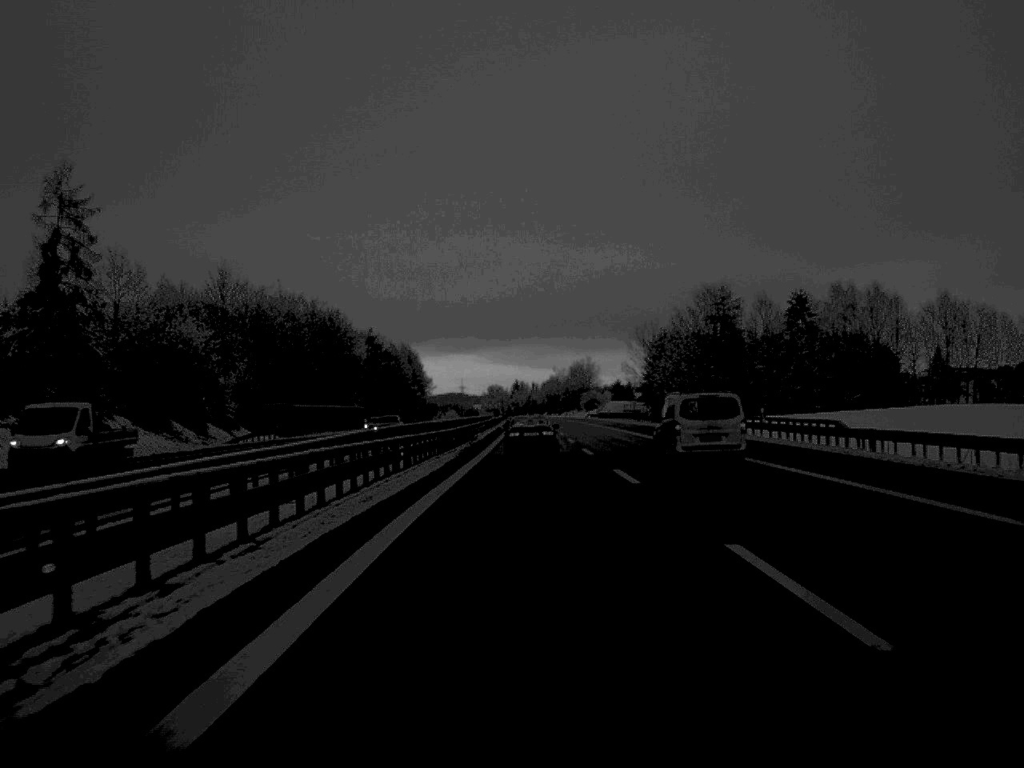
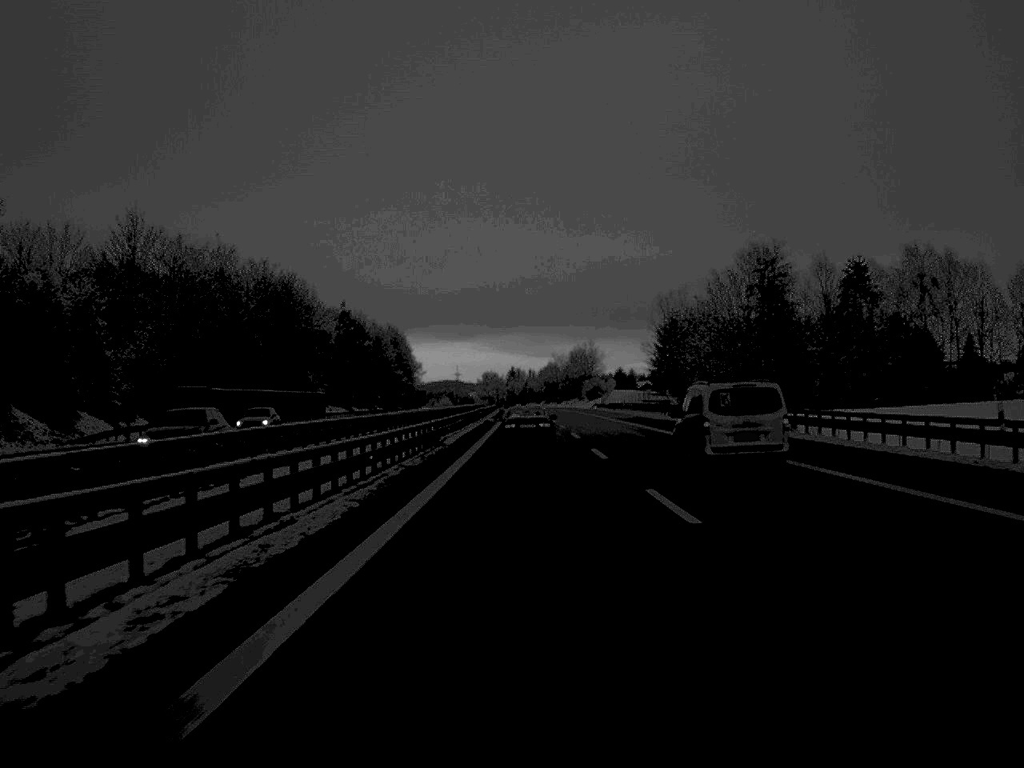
(0.0, +27.6) m; 0°
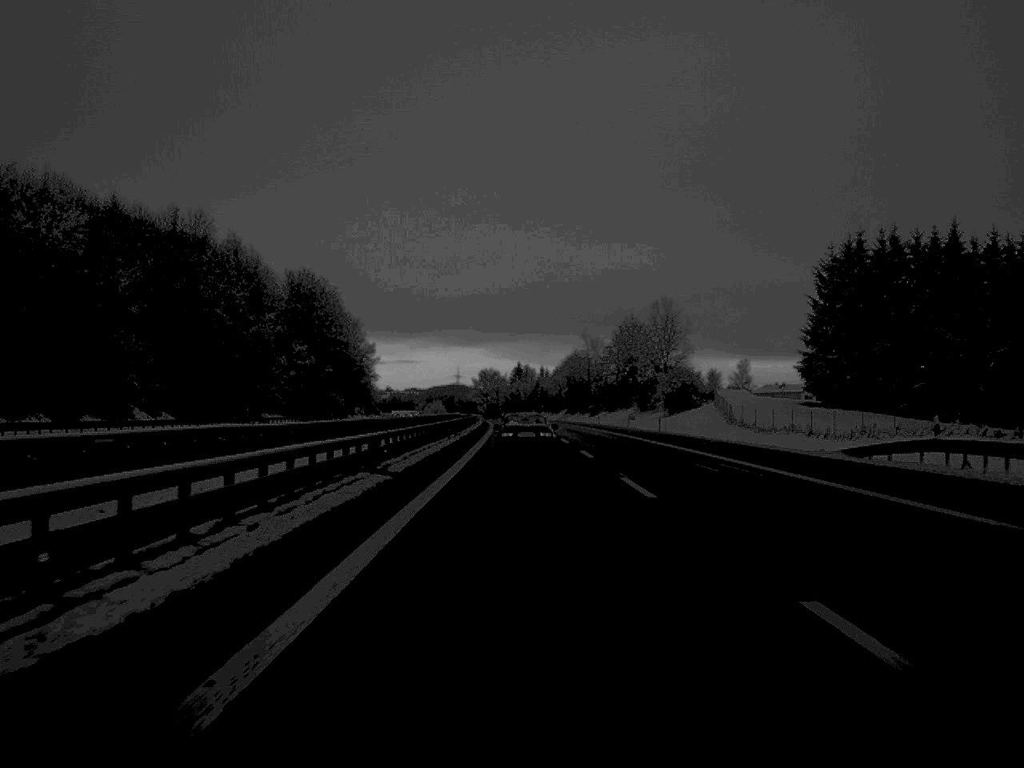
(-0.5, +137.5) m; 0°
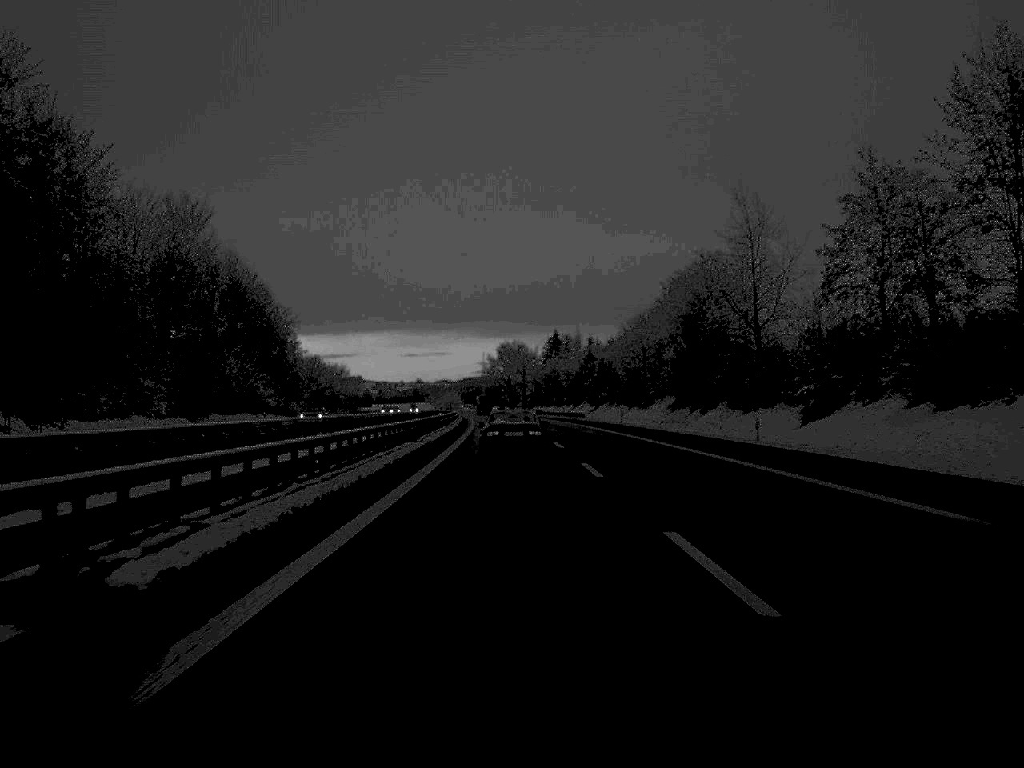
(-1.6, +138.1) m; -2°
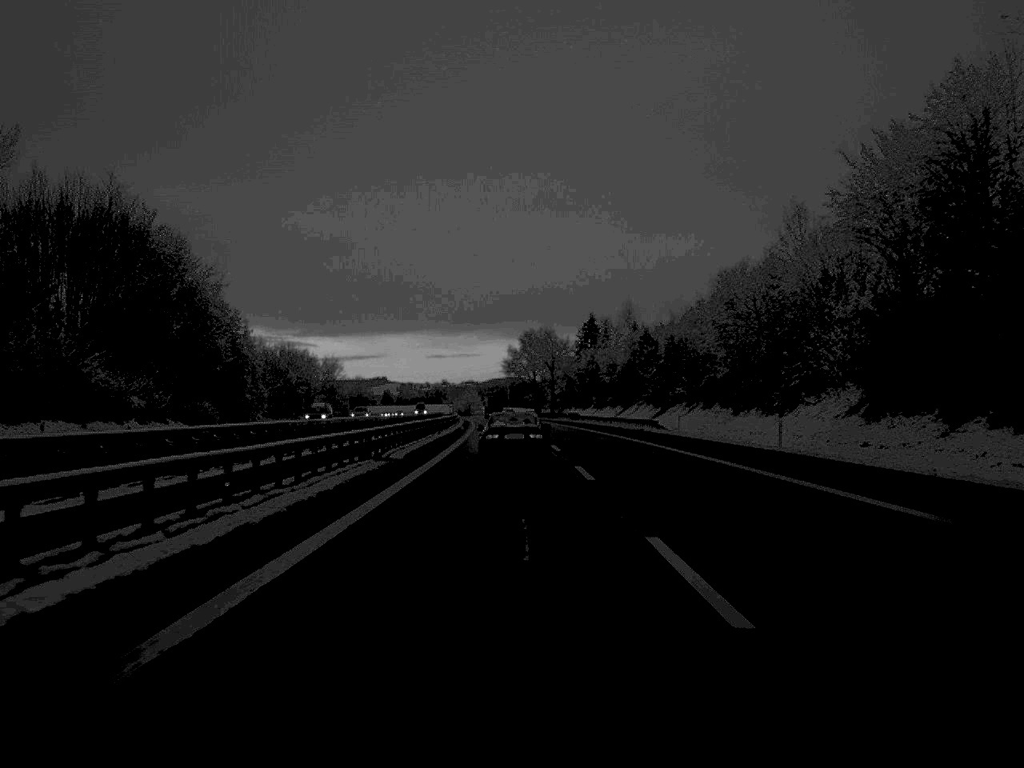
(-0.5, +54.1) m; -1°
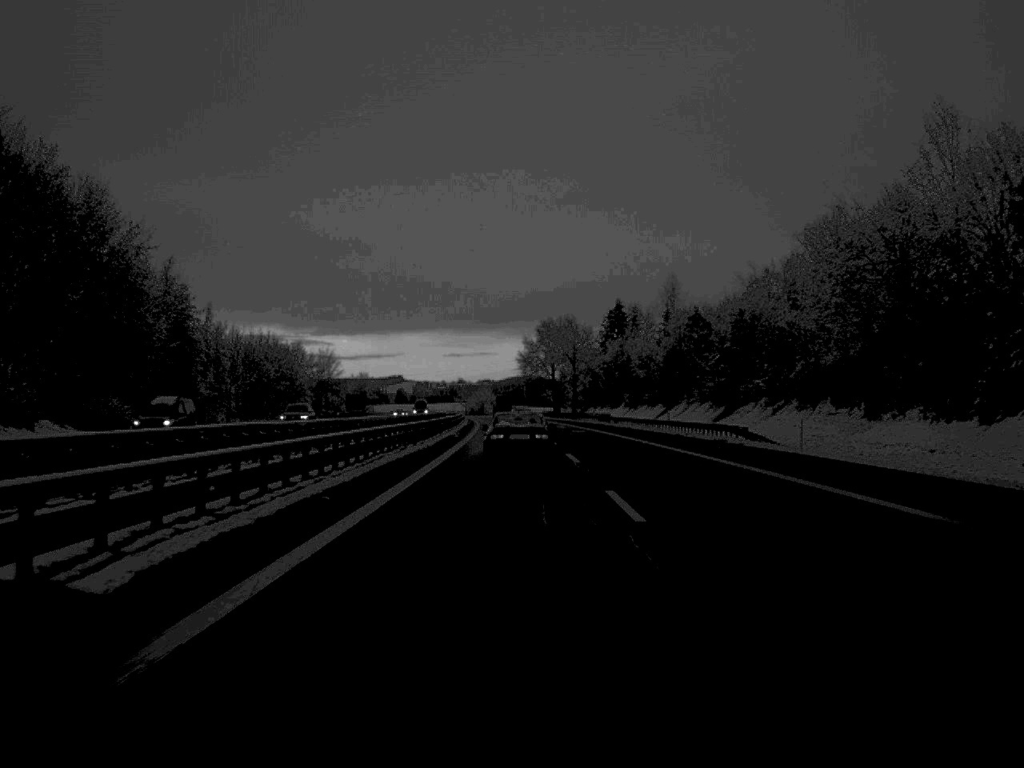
(-0.2, +27.7) m; -1°
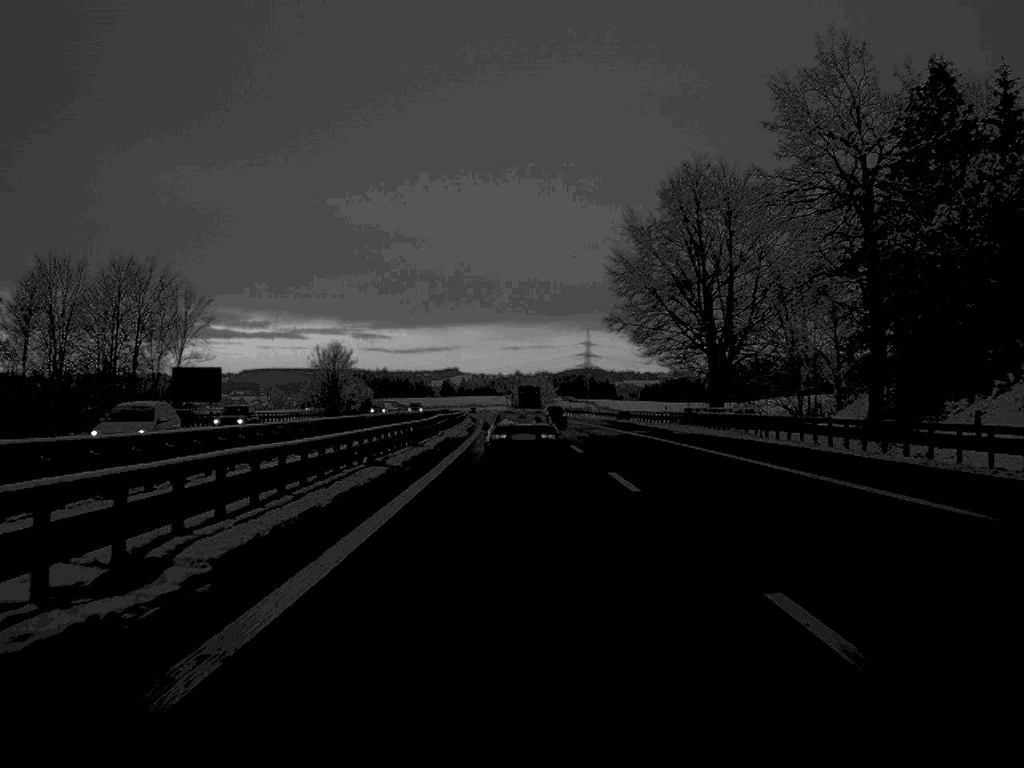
(-3.4, +138.2) m; -3°
